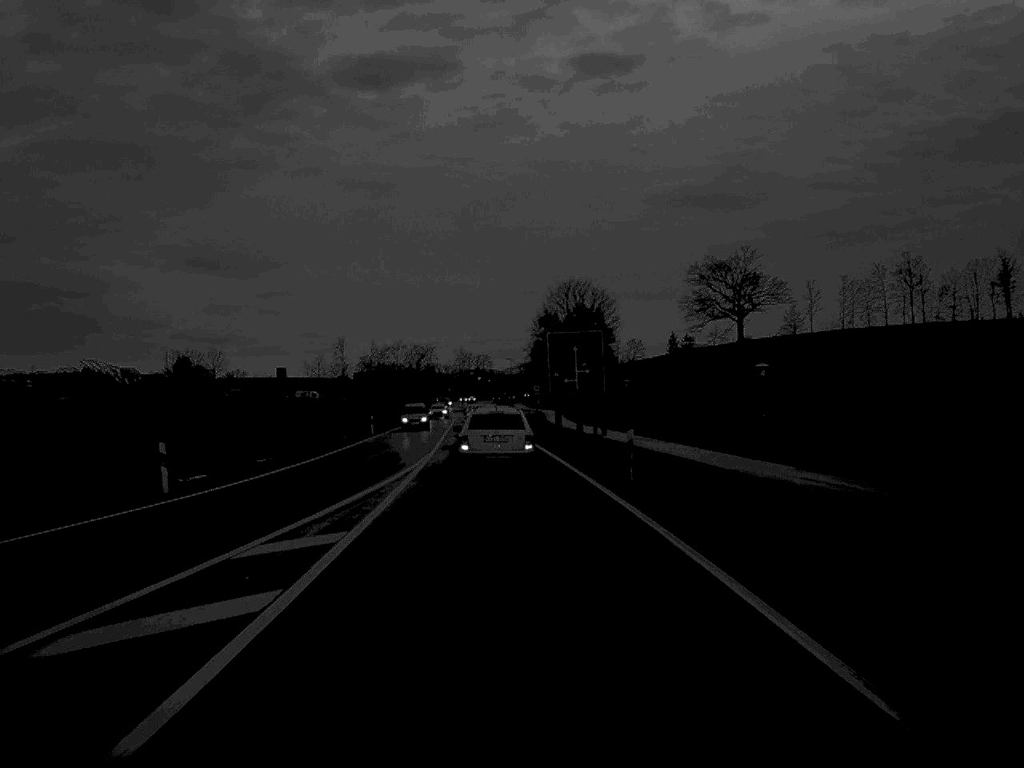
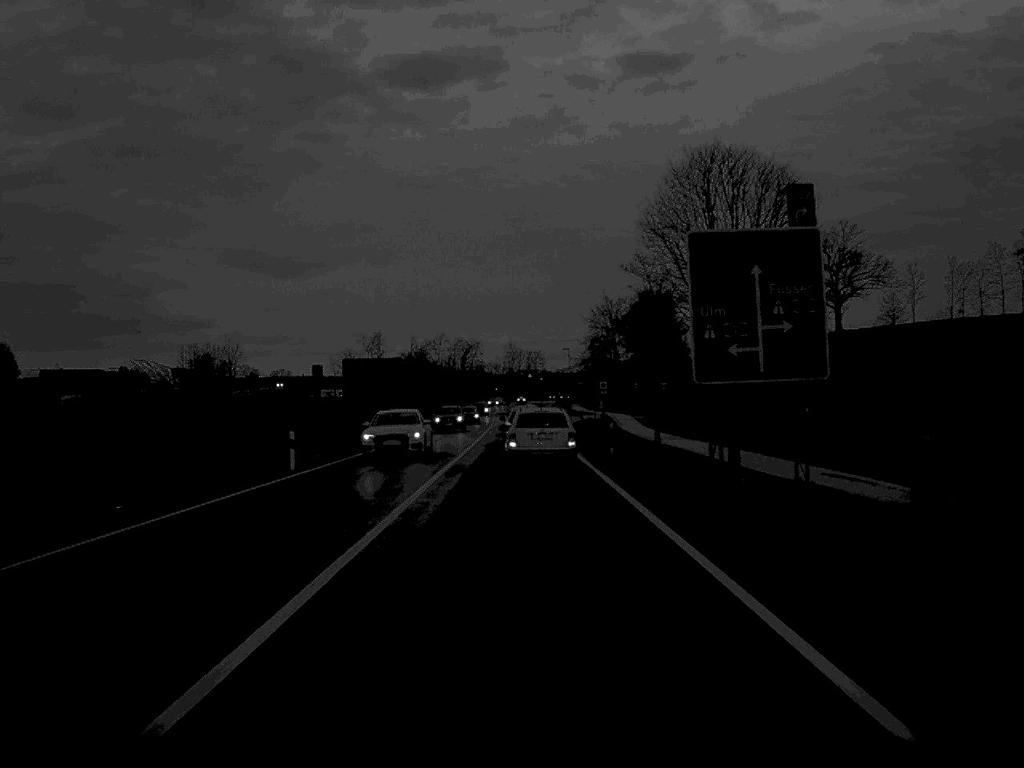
(-1.0, +38.8) m; -2°
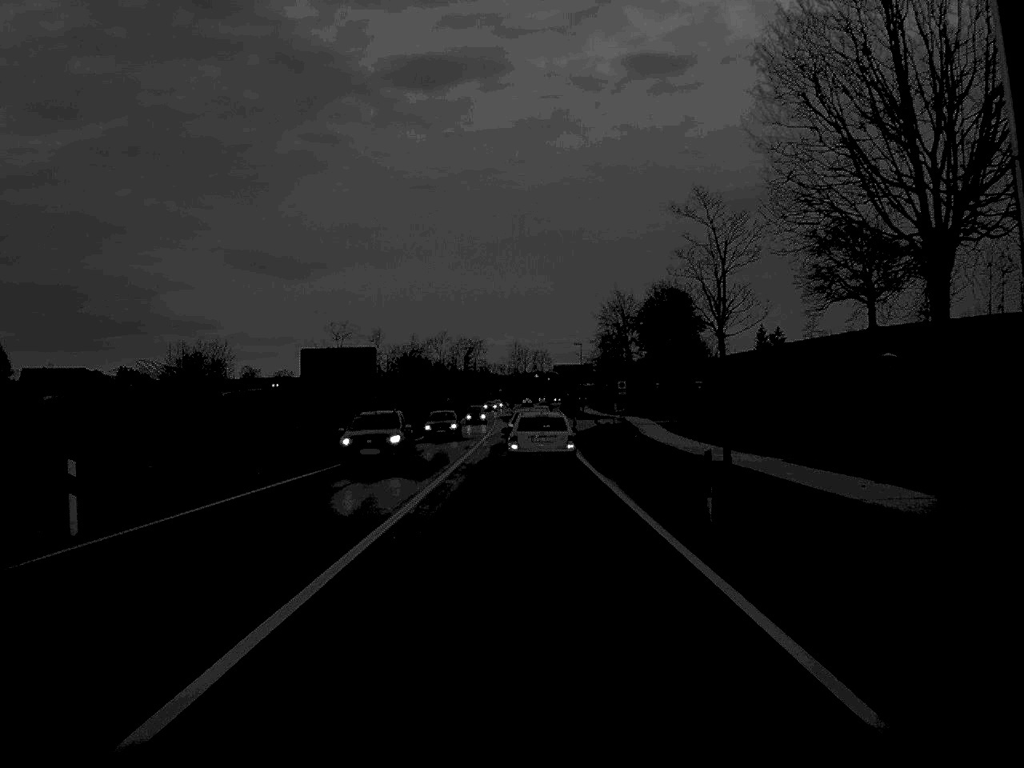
(0.0, +17.3) m; 0°
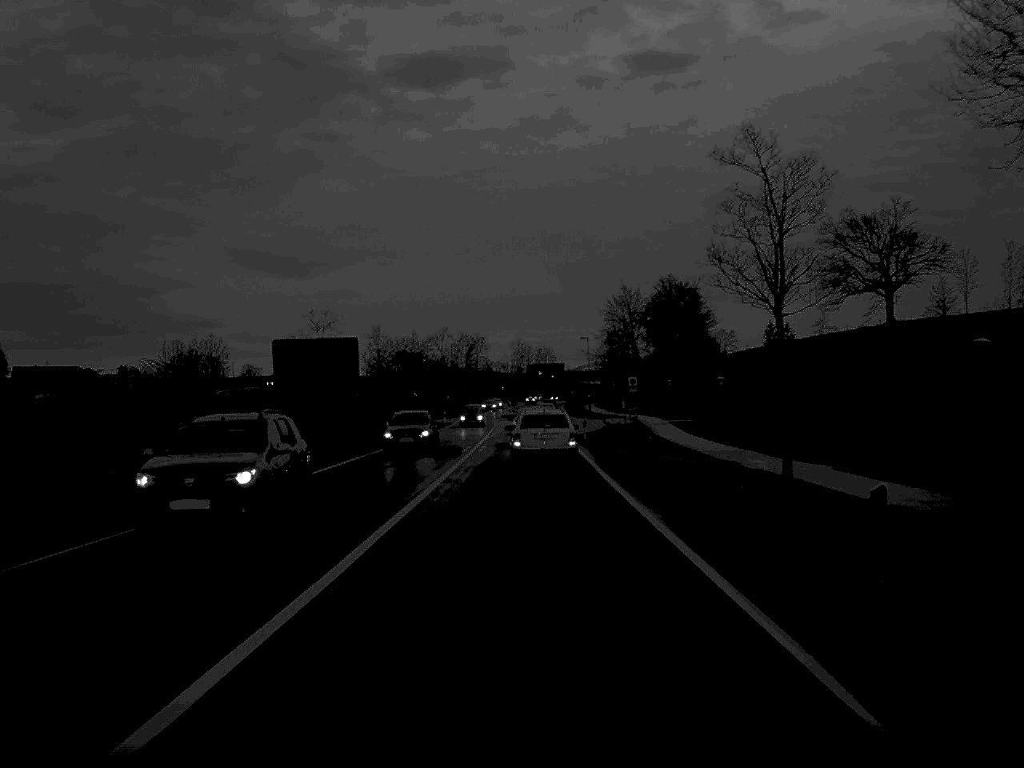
(0.0, +8.1) m; 0°
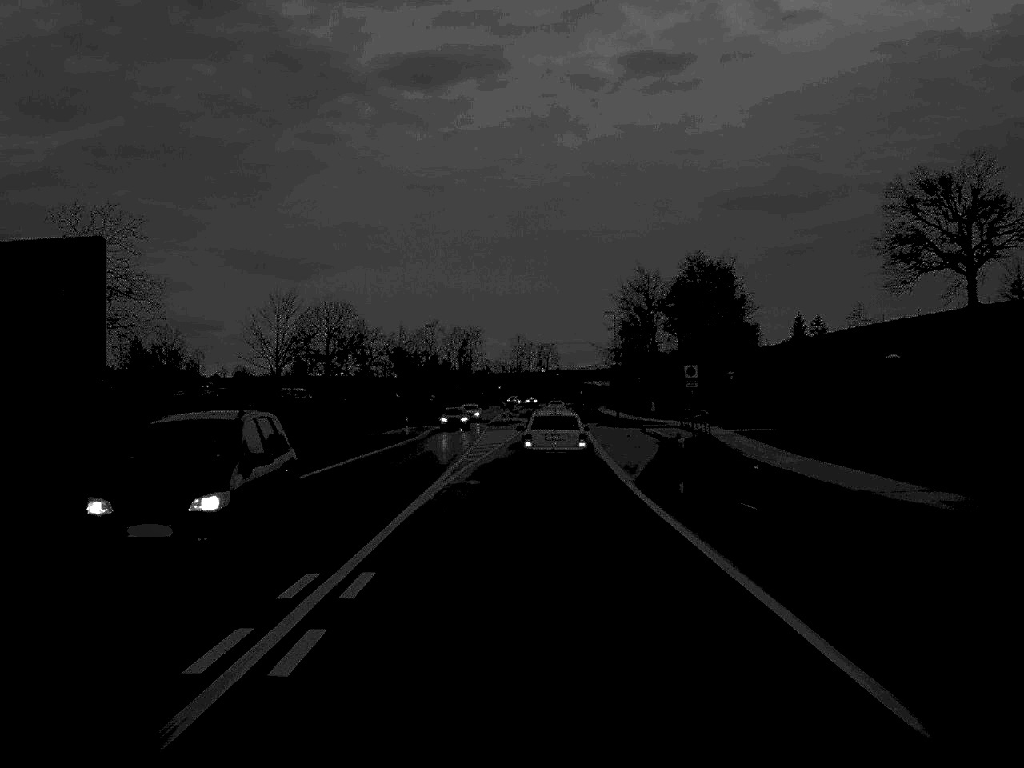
(-0.1, +35.4) m; 0°
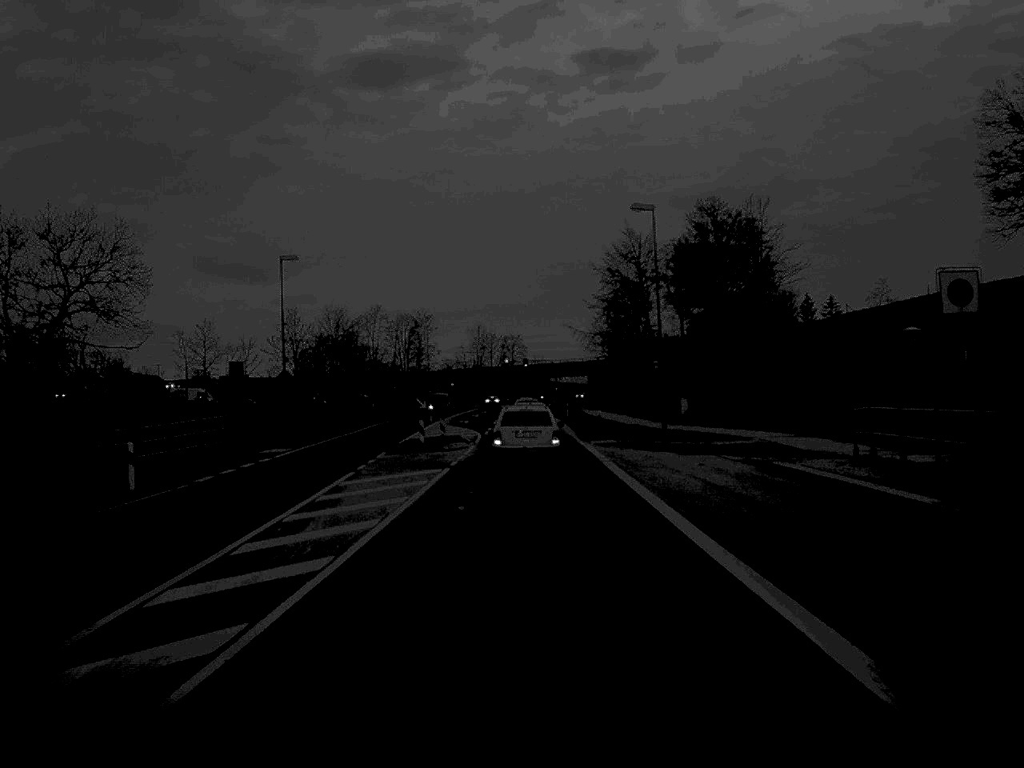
(+0.8, +46.2) m; +2°
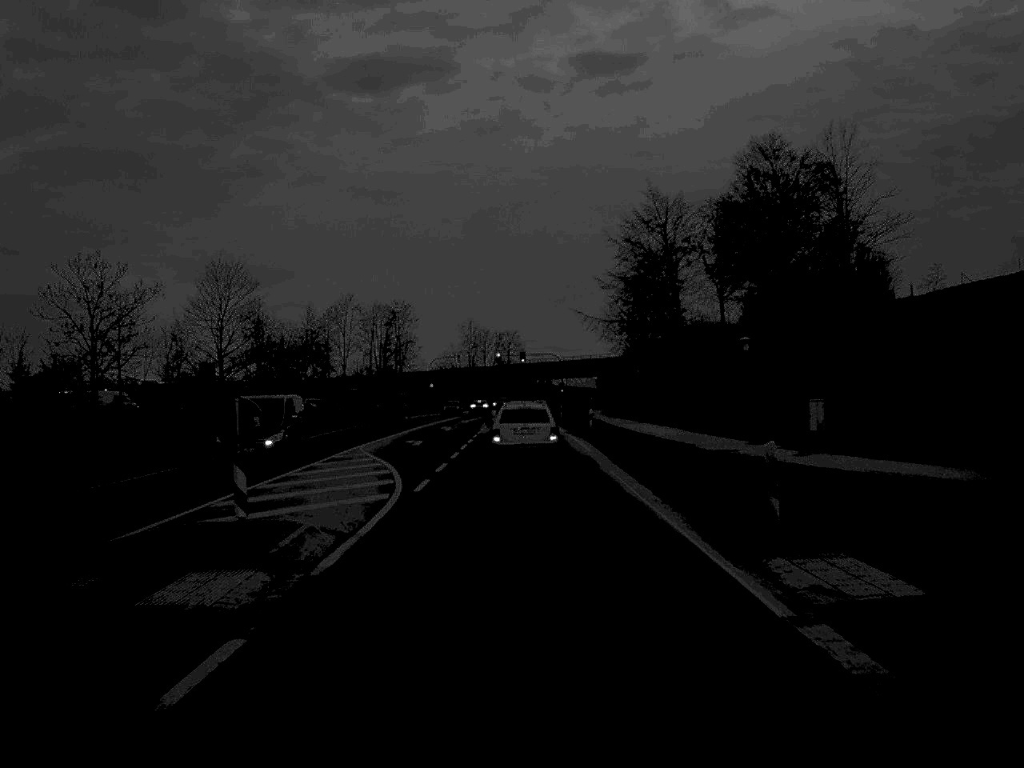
(+0.1, +34.6) m; 0°
